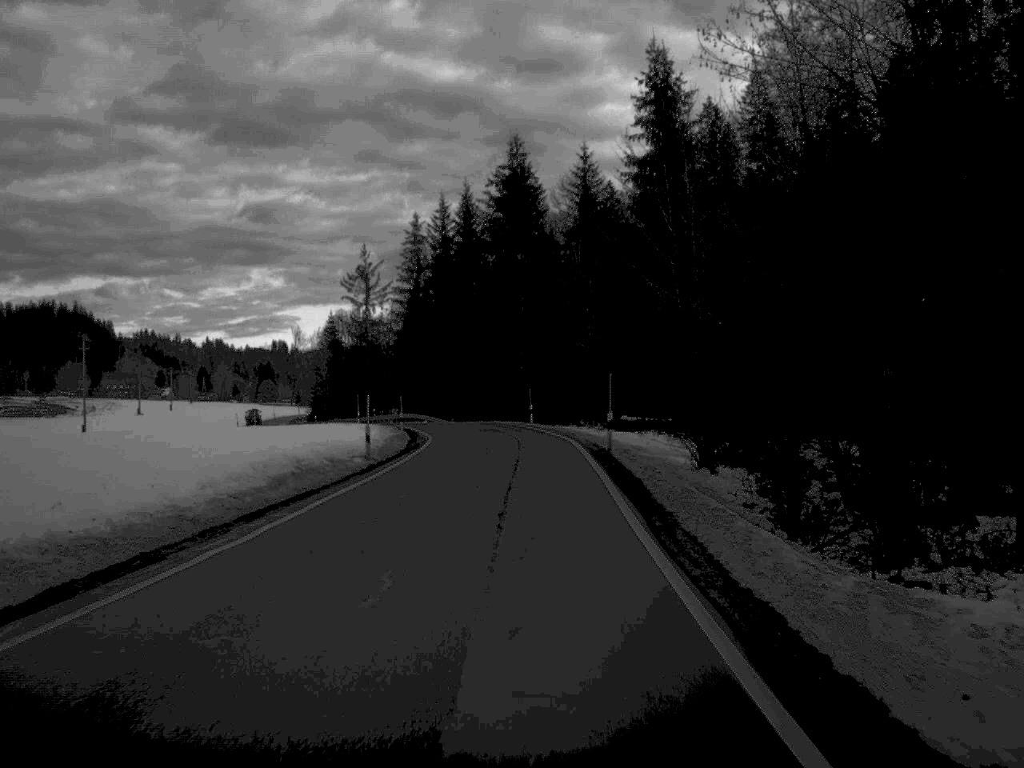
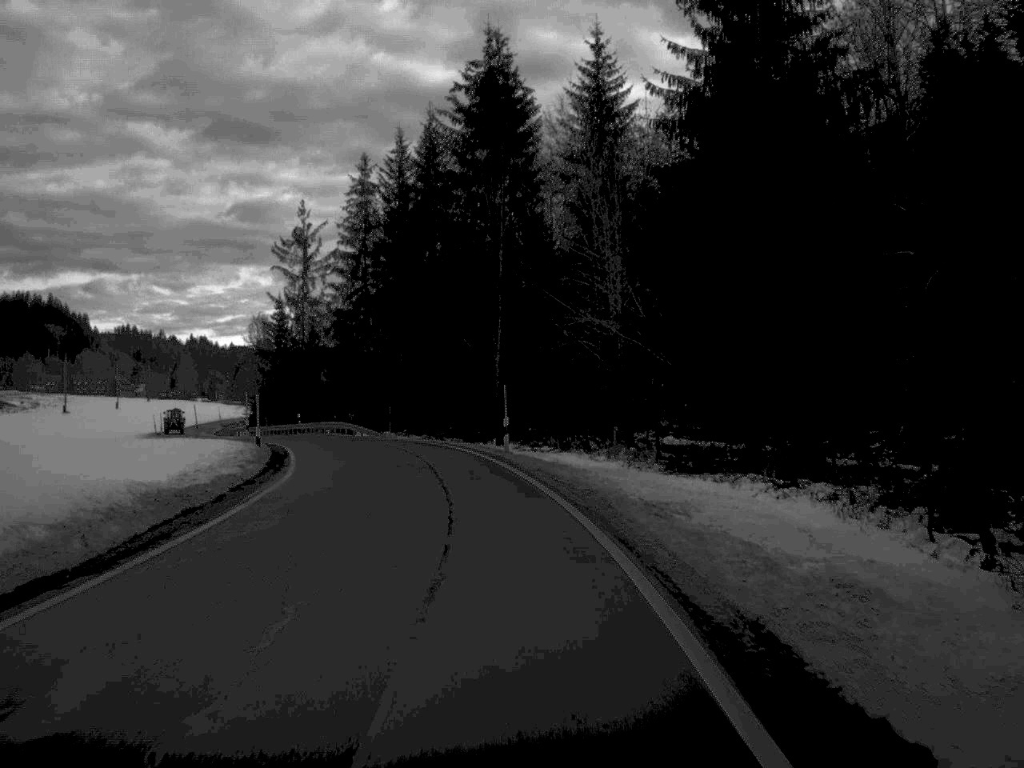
(+0.3, +30.0) m; 0°
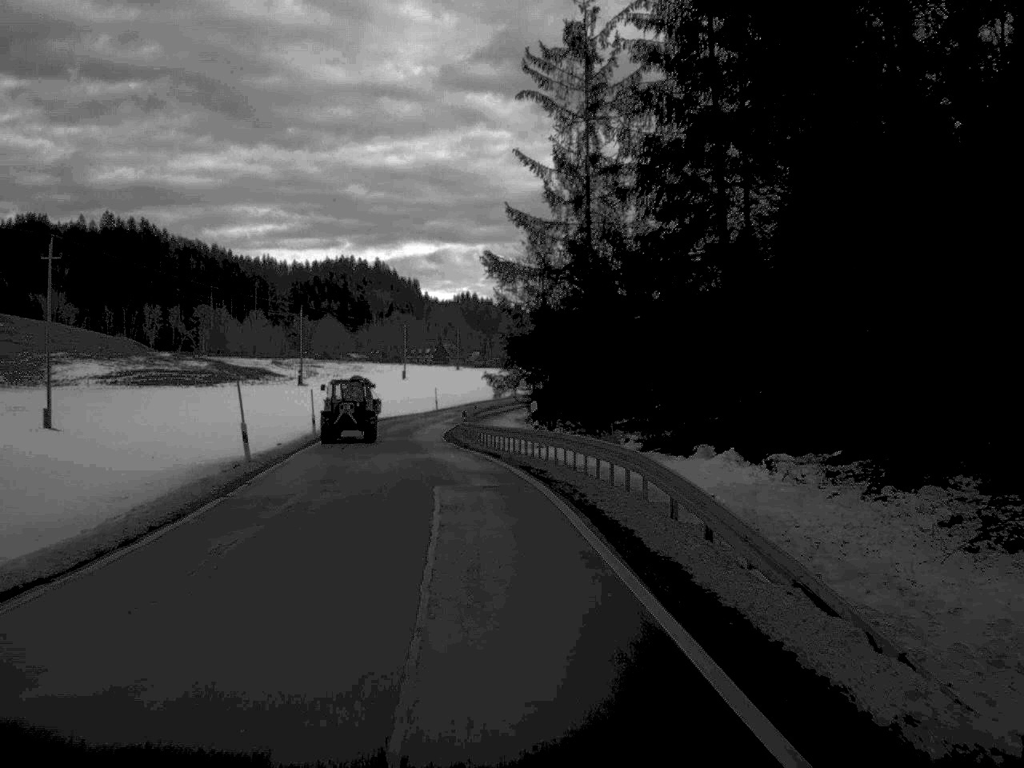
(-6.7, +51.8) m; -16°
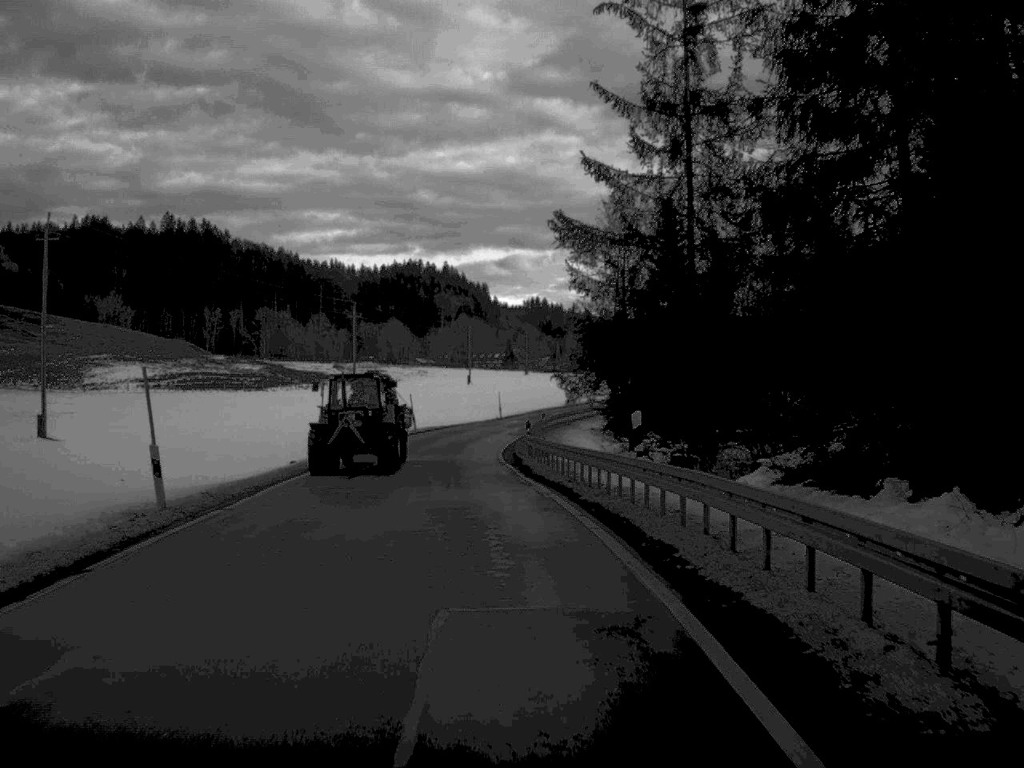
(-0.3, +11.7) m; -3°
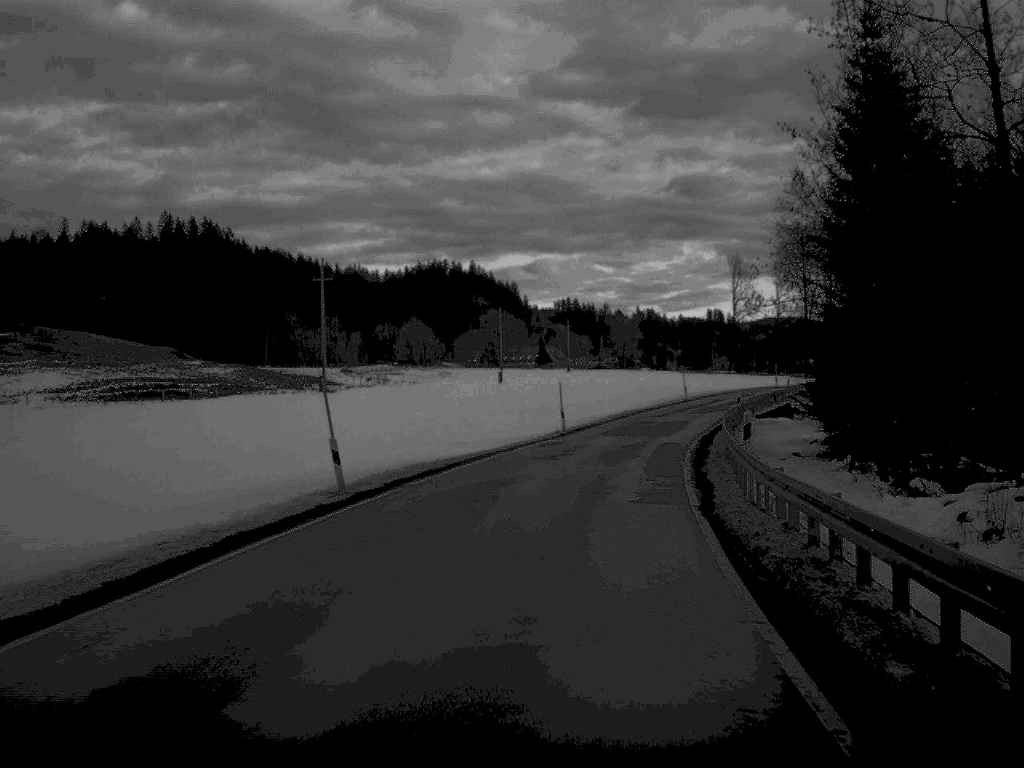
(-2.0, +45.6) m; -1°
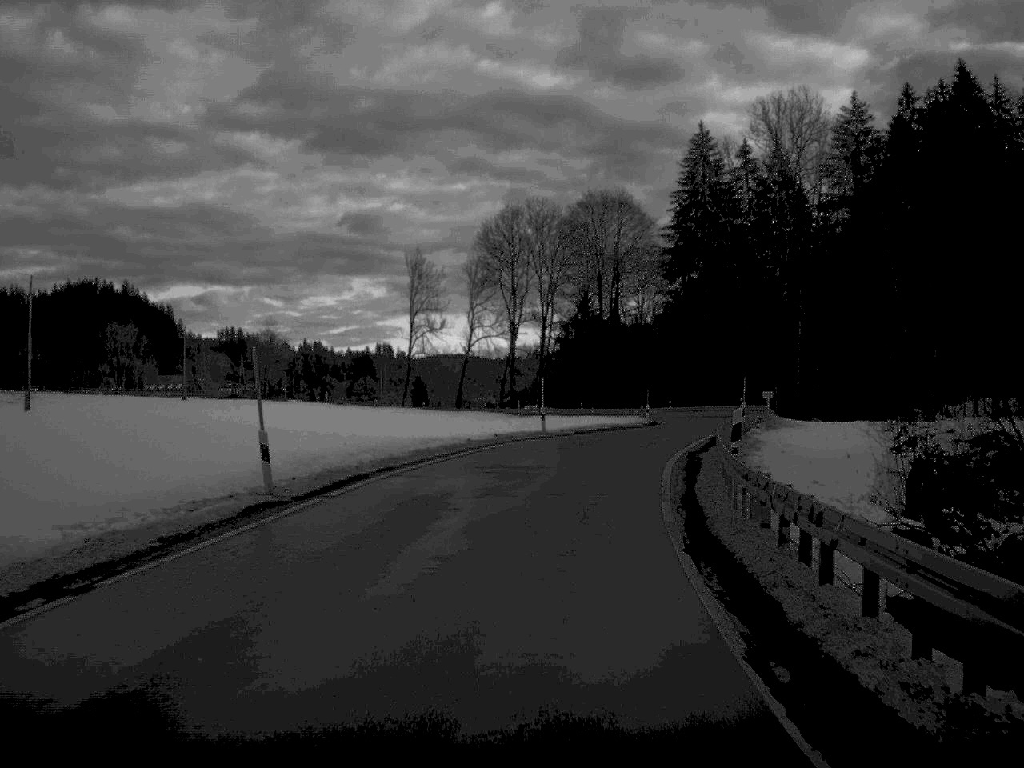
(+8.8, +63.6) m; +15°
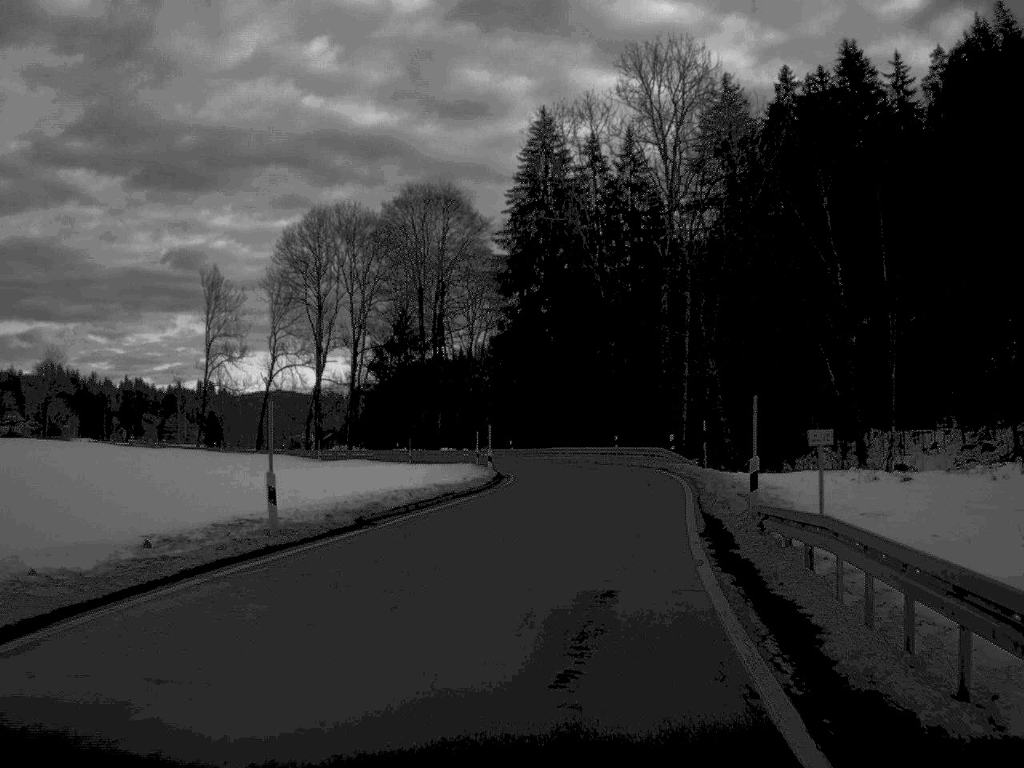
(+1.6, +24.7) m; +8°
